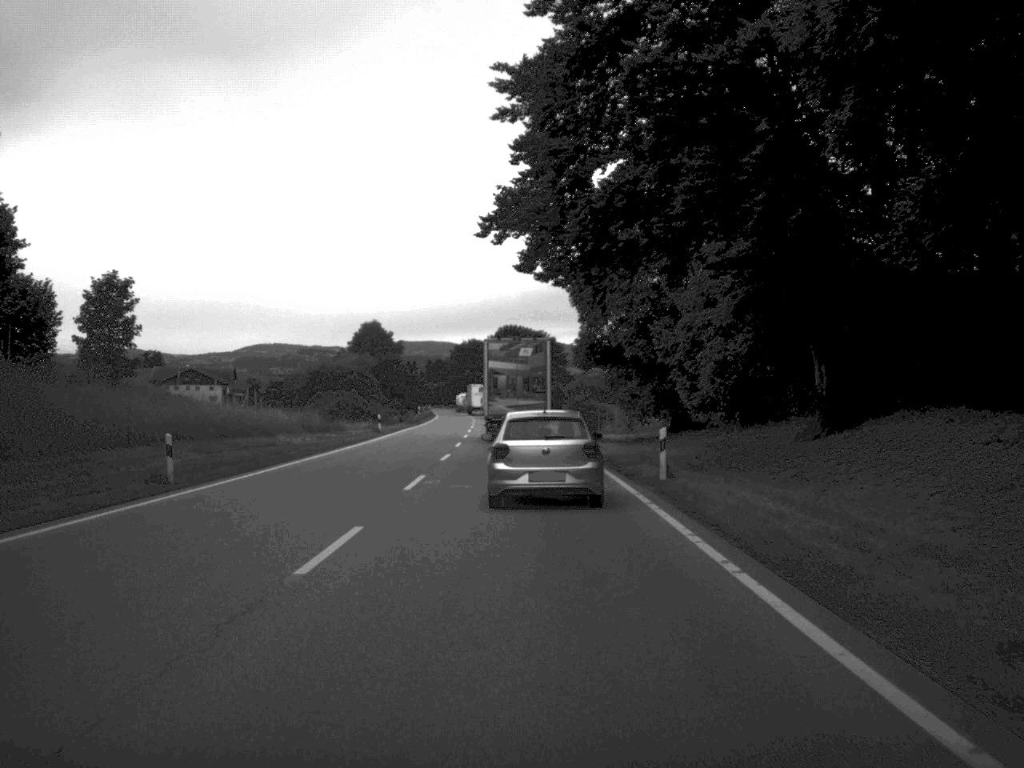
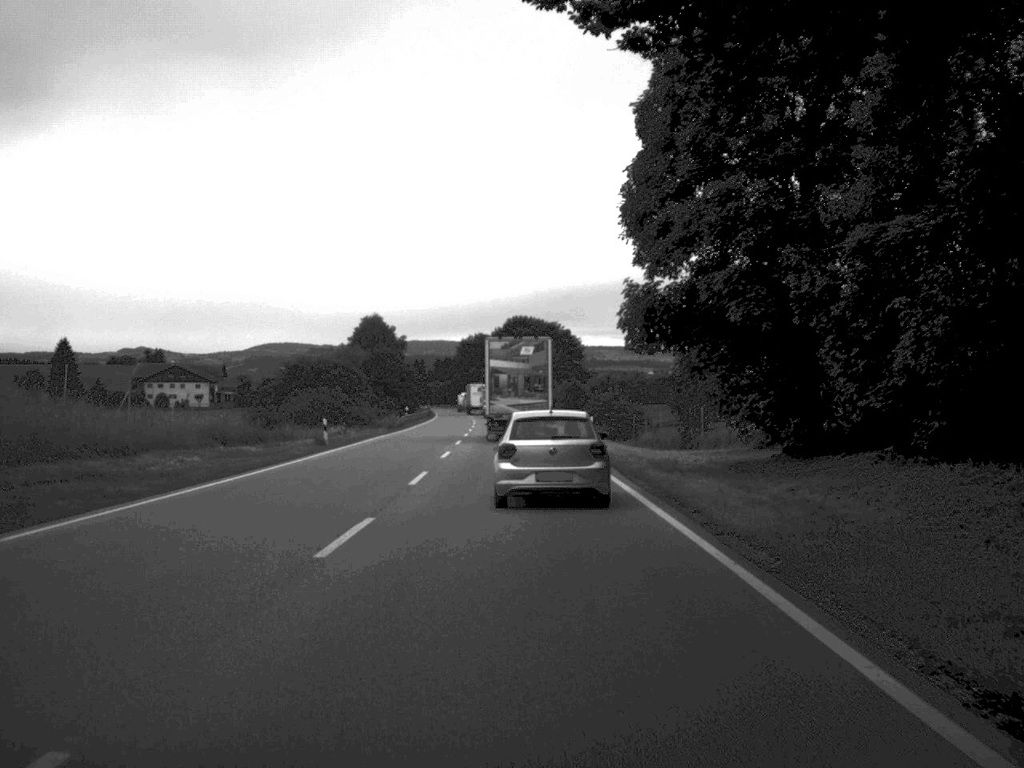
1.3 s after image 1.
(-0.1, +22.0) m; -1°
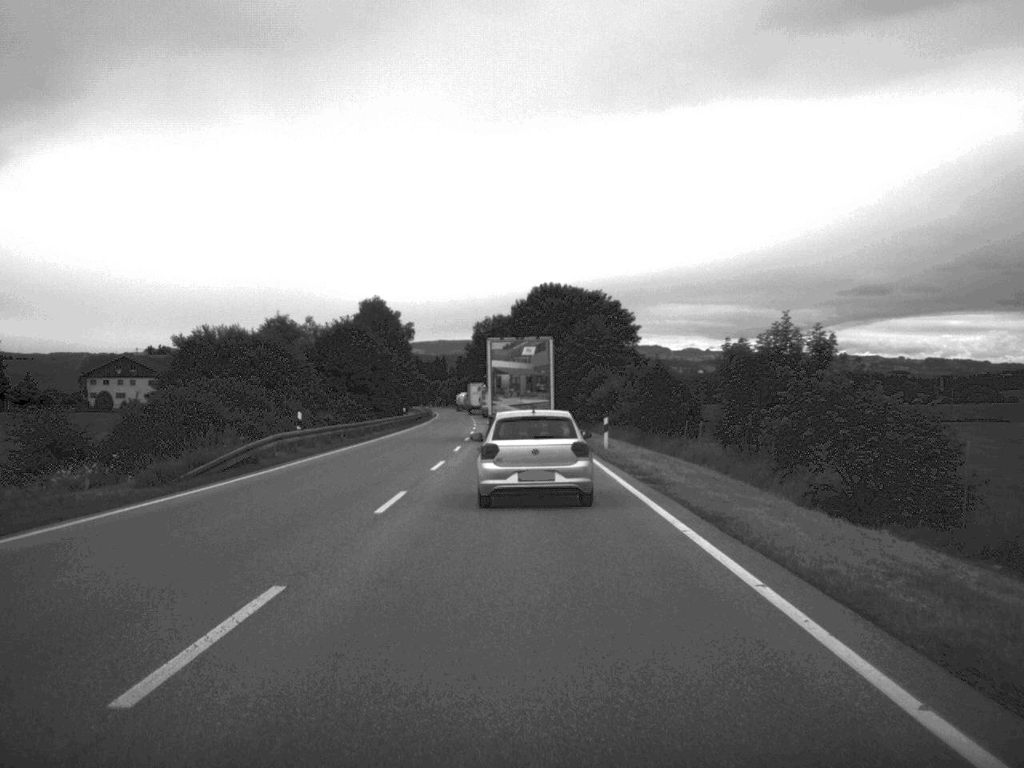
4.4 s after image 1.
(-0.7, +53.4) m; -1°
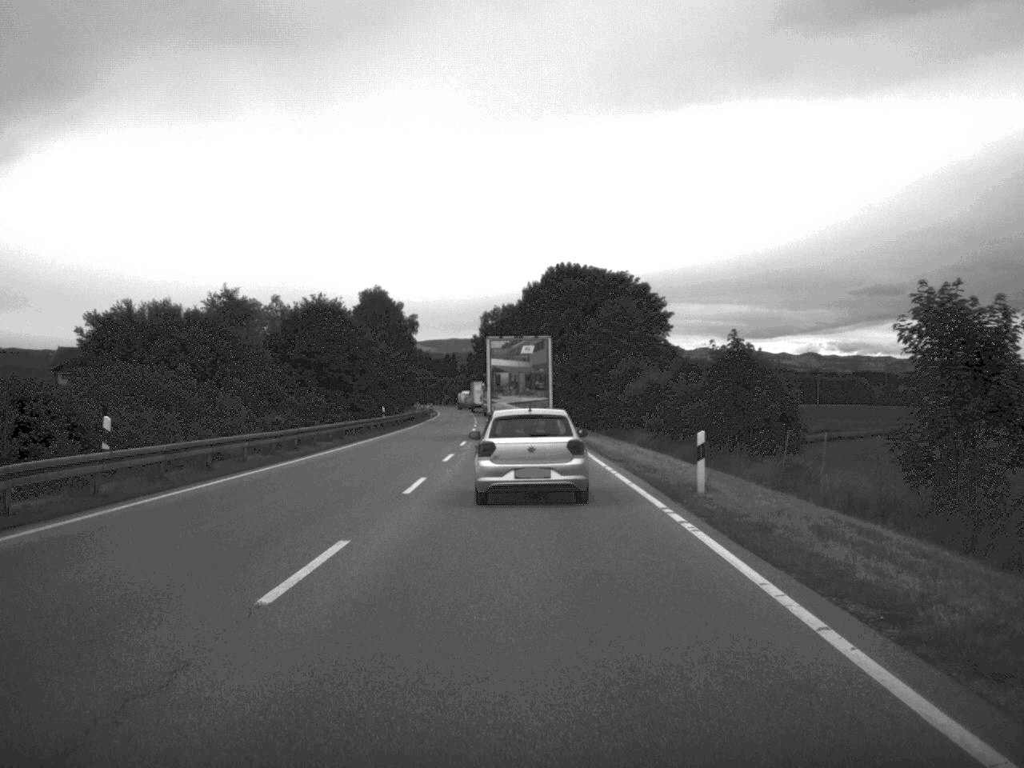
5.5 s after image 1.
(-0.1, +20.1) m; -1°
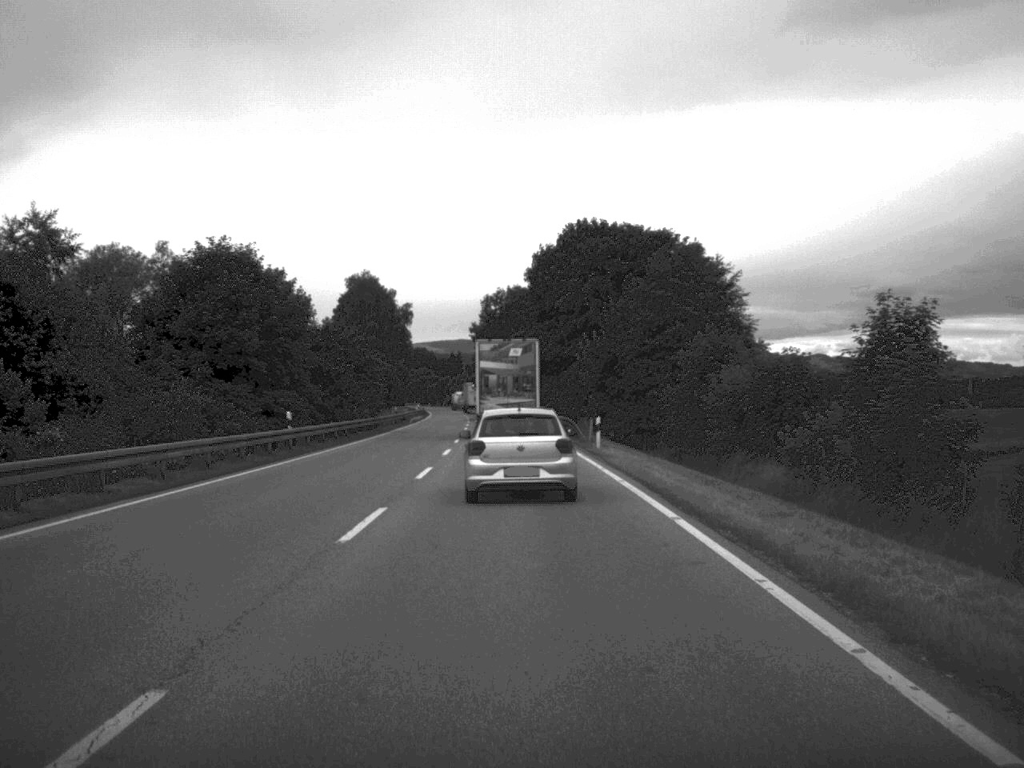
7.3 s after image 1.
(-0.2, +31.1) m; 0°
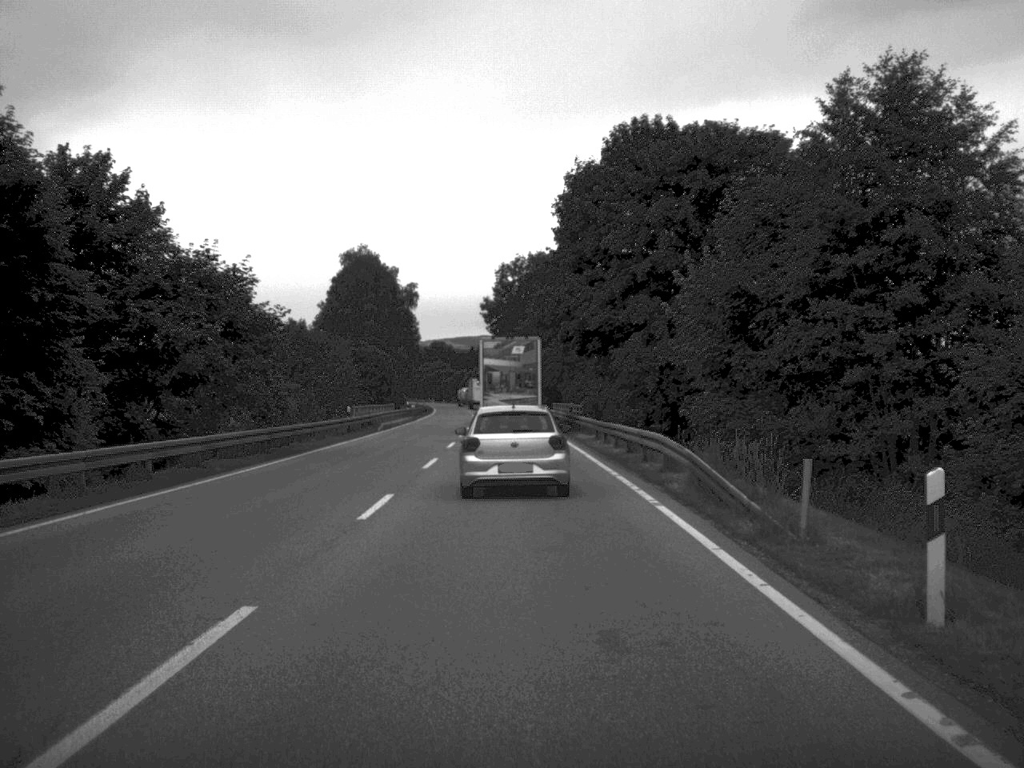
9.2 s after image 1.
(-0.3, +32.2) m; -1°
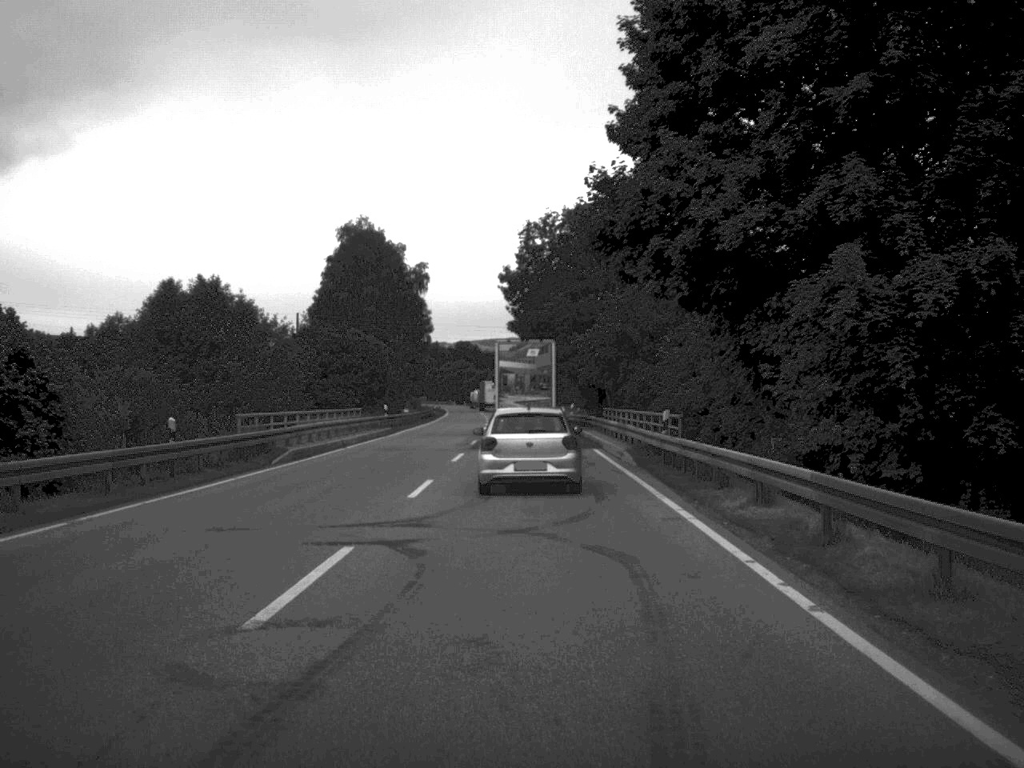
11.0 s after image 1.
(-0.3, +31.5) m; -1°
